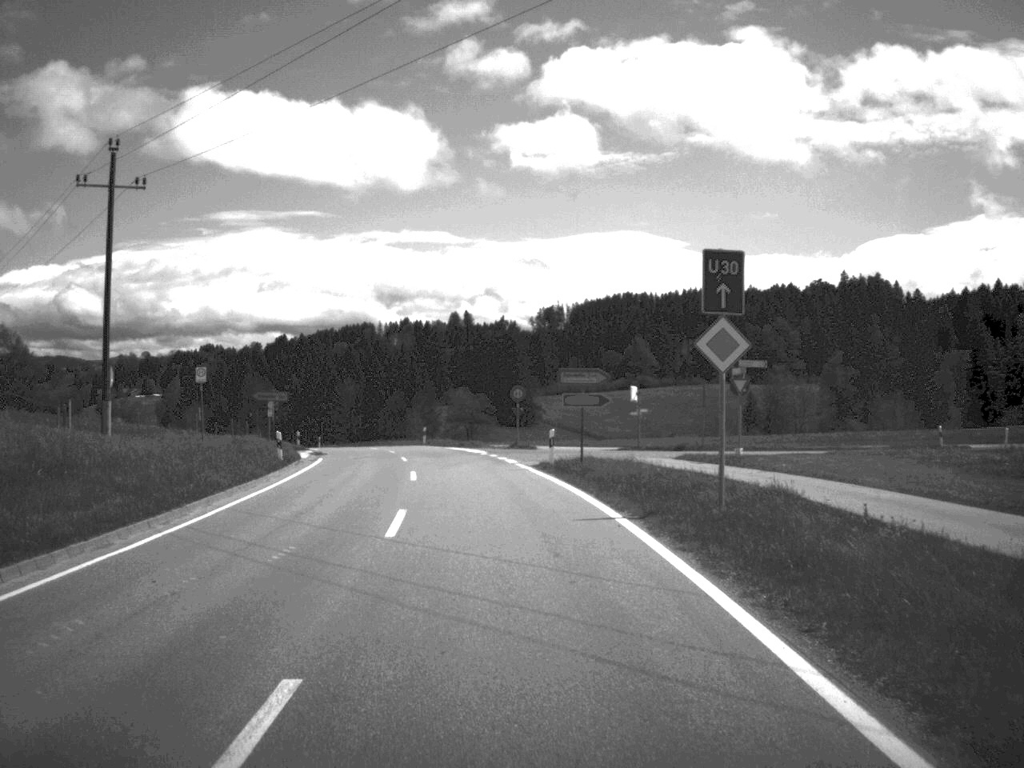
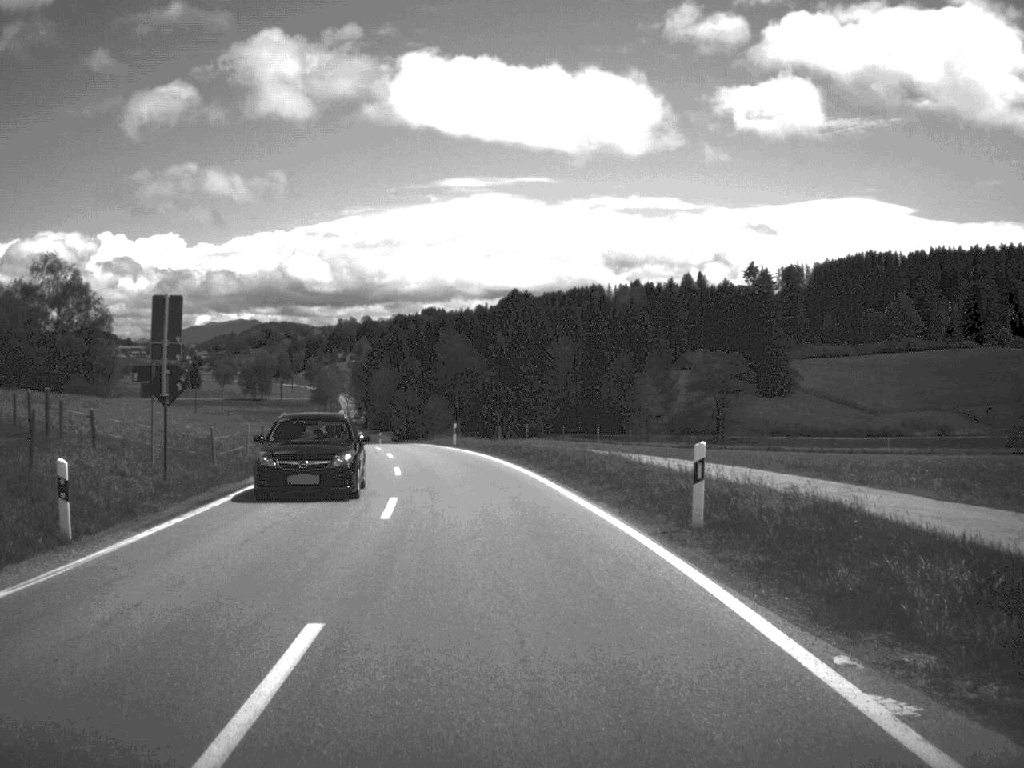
(-5.0, +57.7) m; -10°
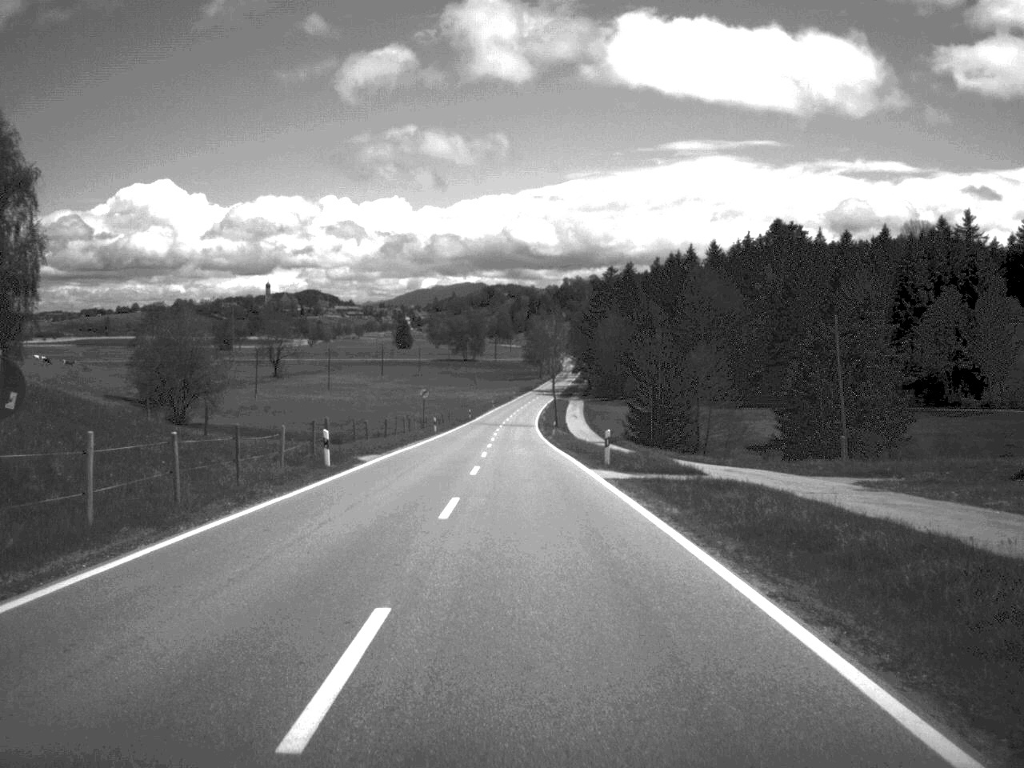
(-8.0, +70.6) m; -10°
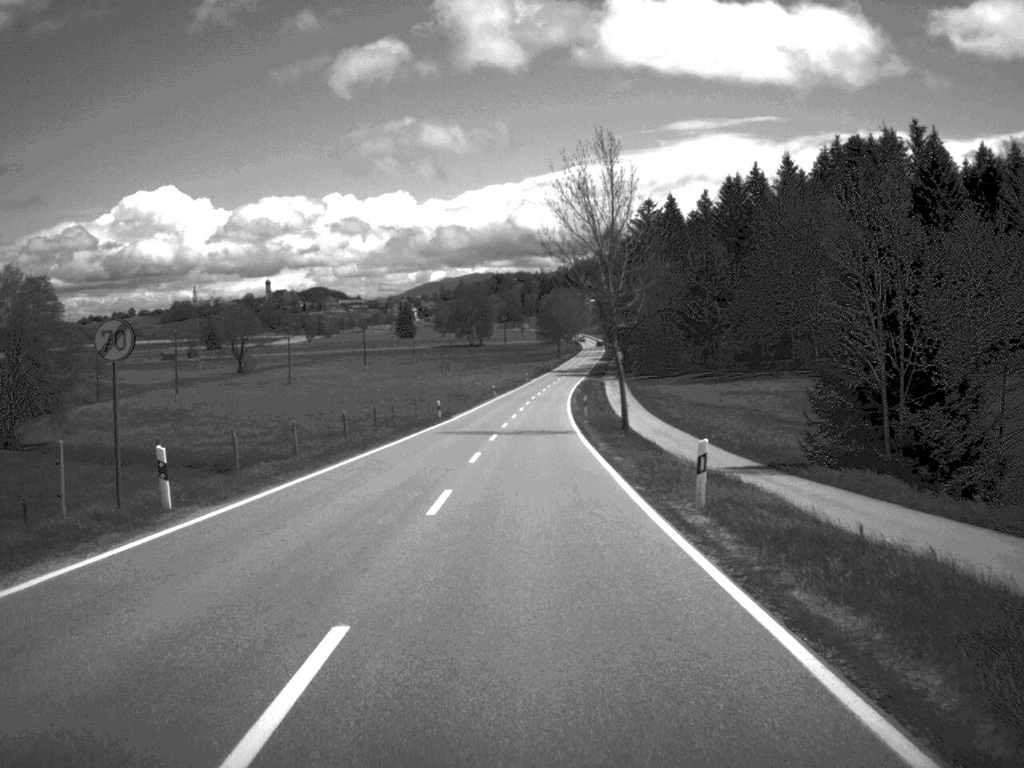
(-0.5, +60.7) m; -1°
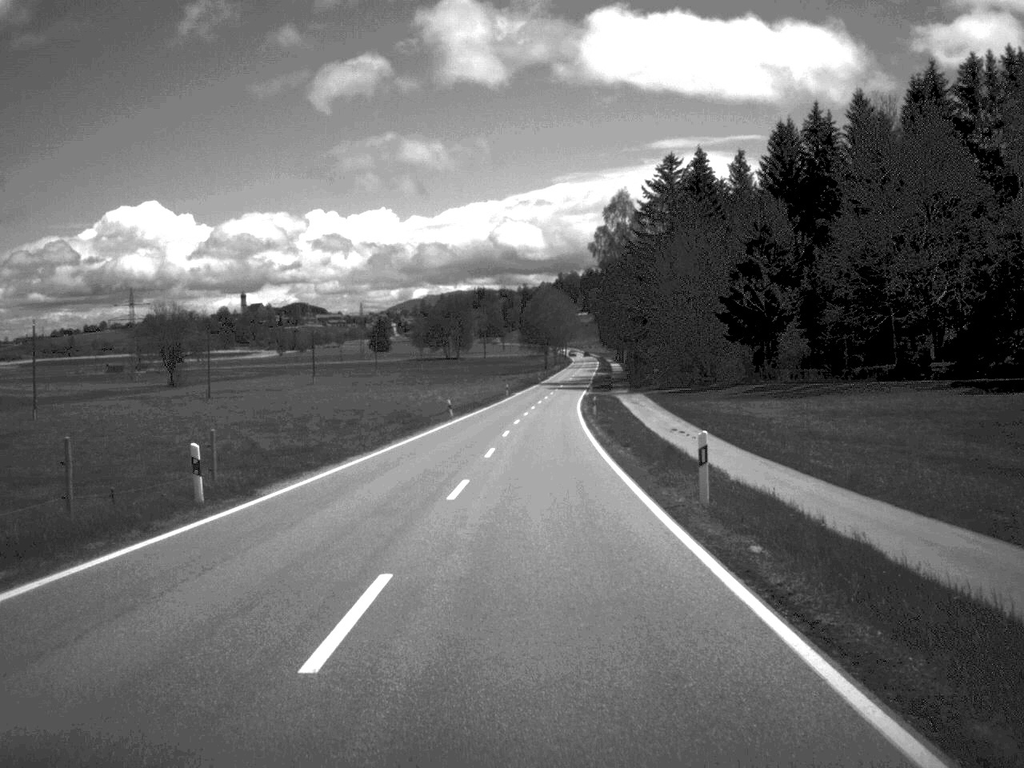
(+0.2, +45.0) m; +1°
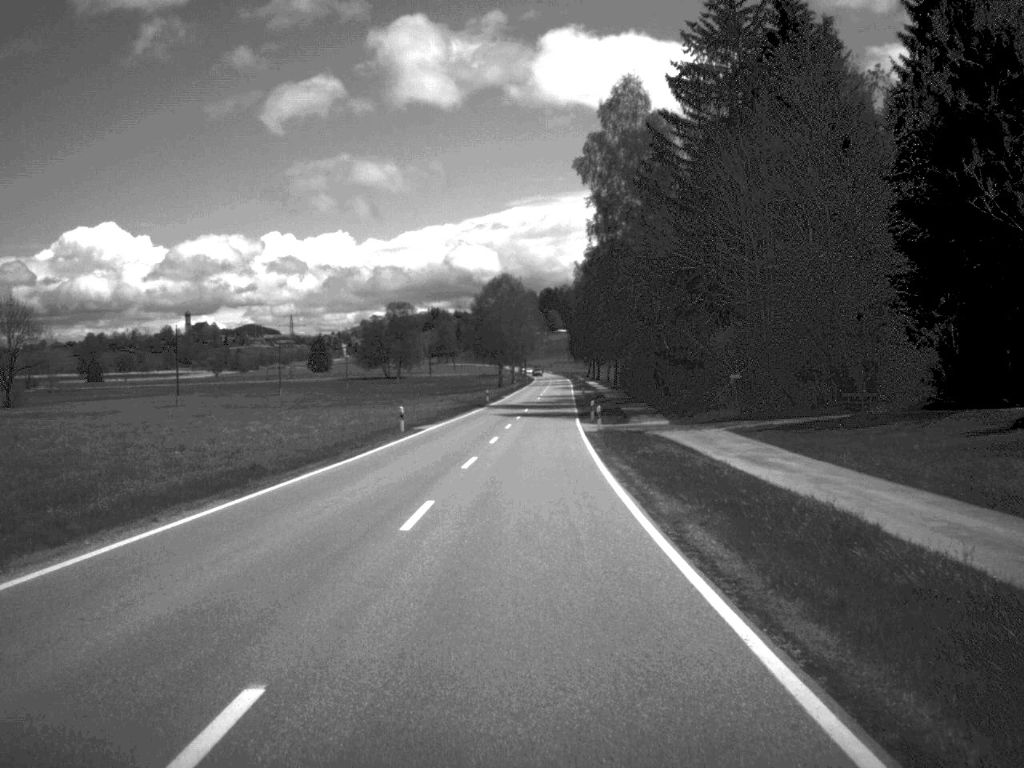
(+1.2, +63.9) m; +2°
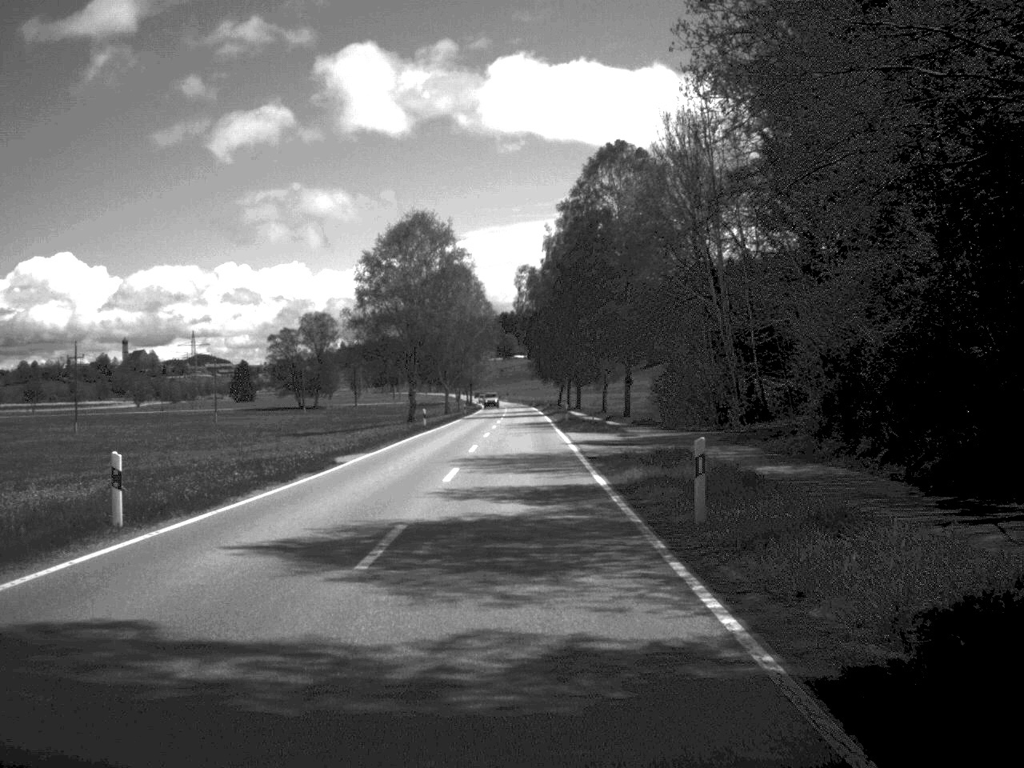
(+1.5, +79.9) m; +2°
